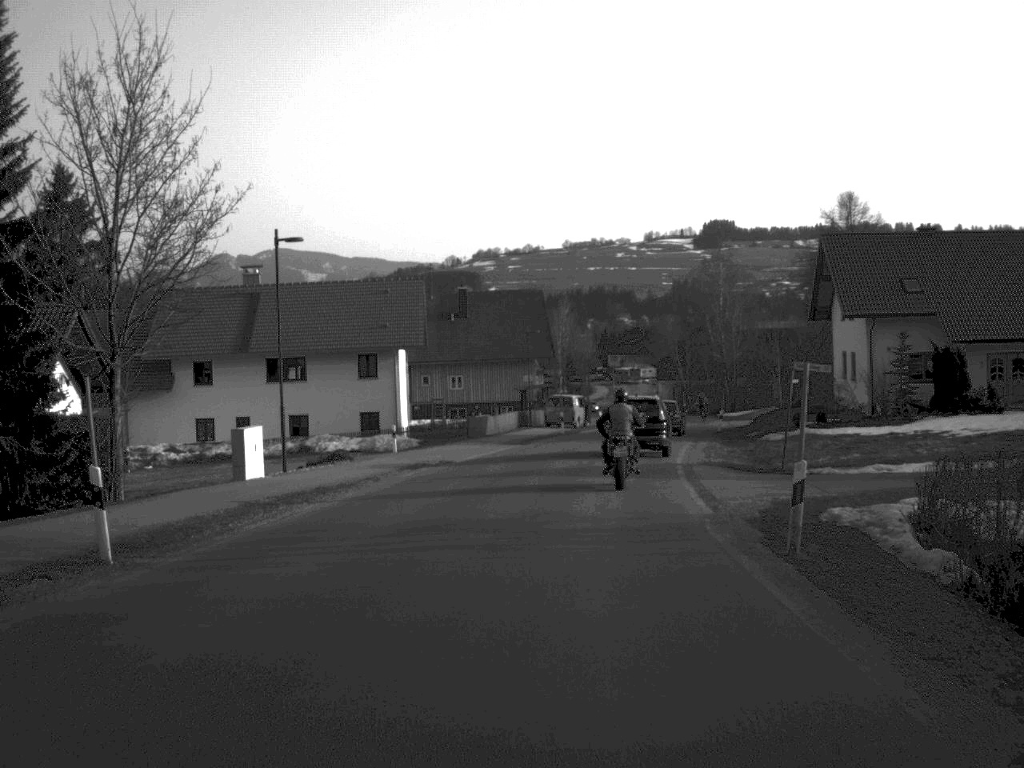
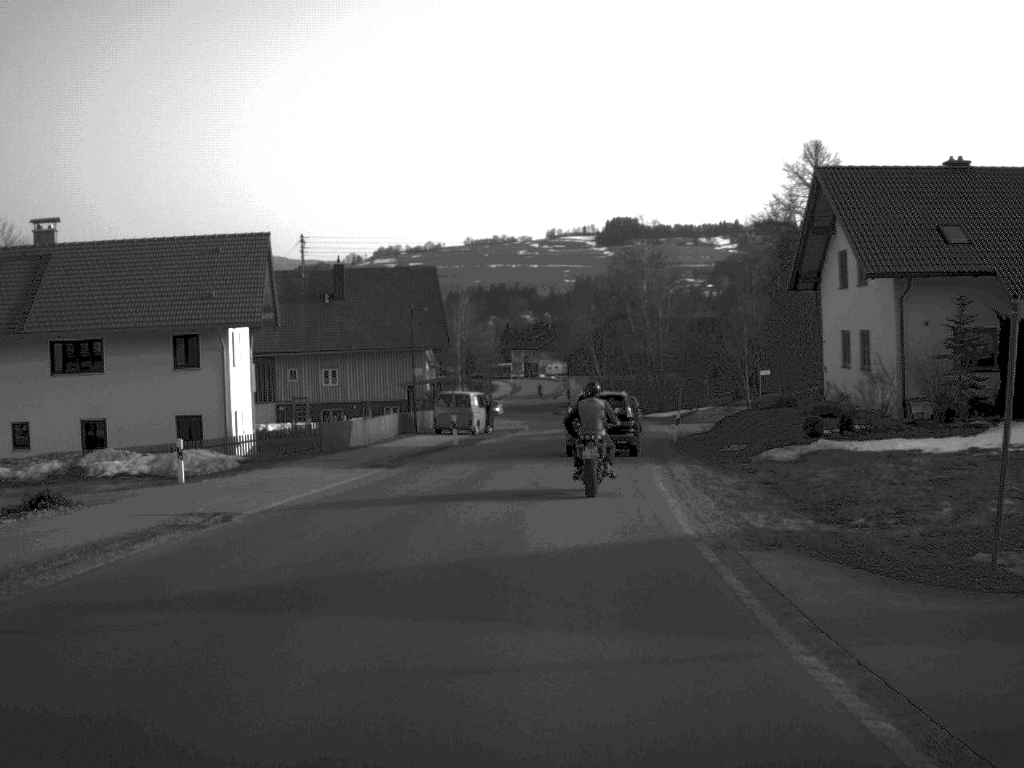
(+0.7, +17.0) m; +4°
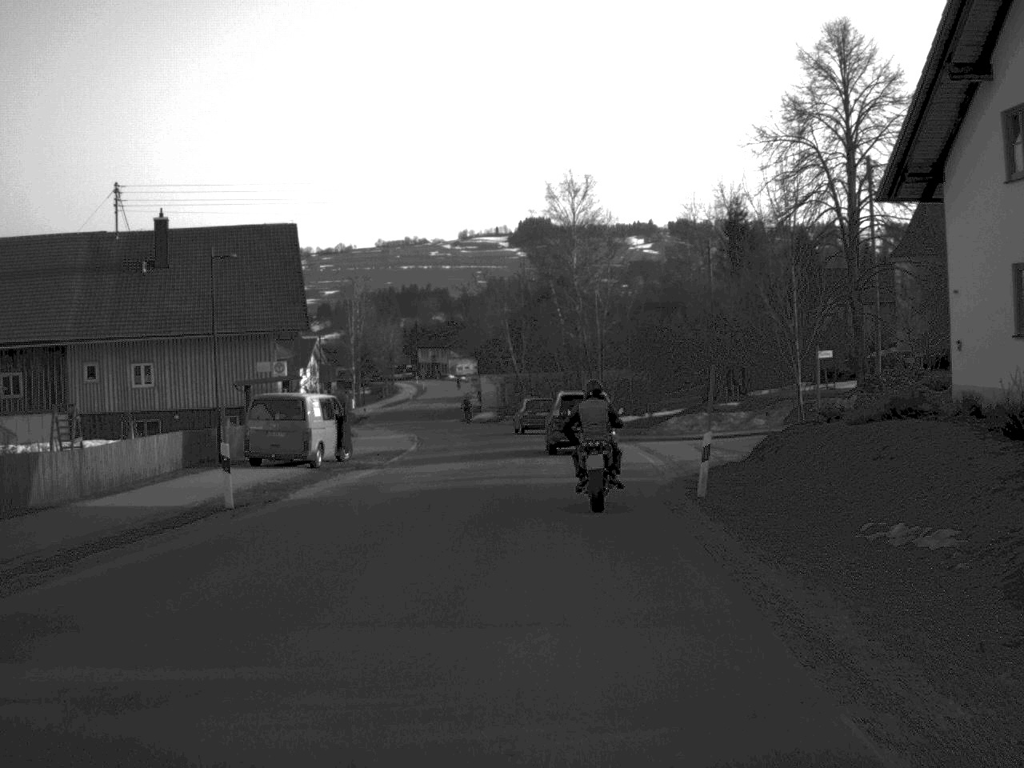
(+0.8, +22.9) m; +4°
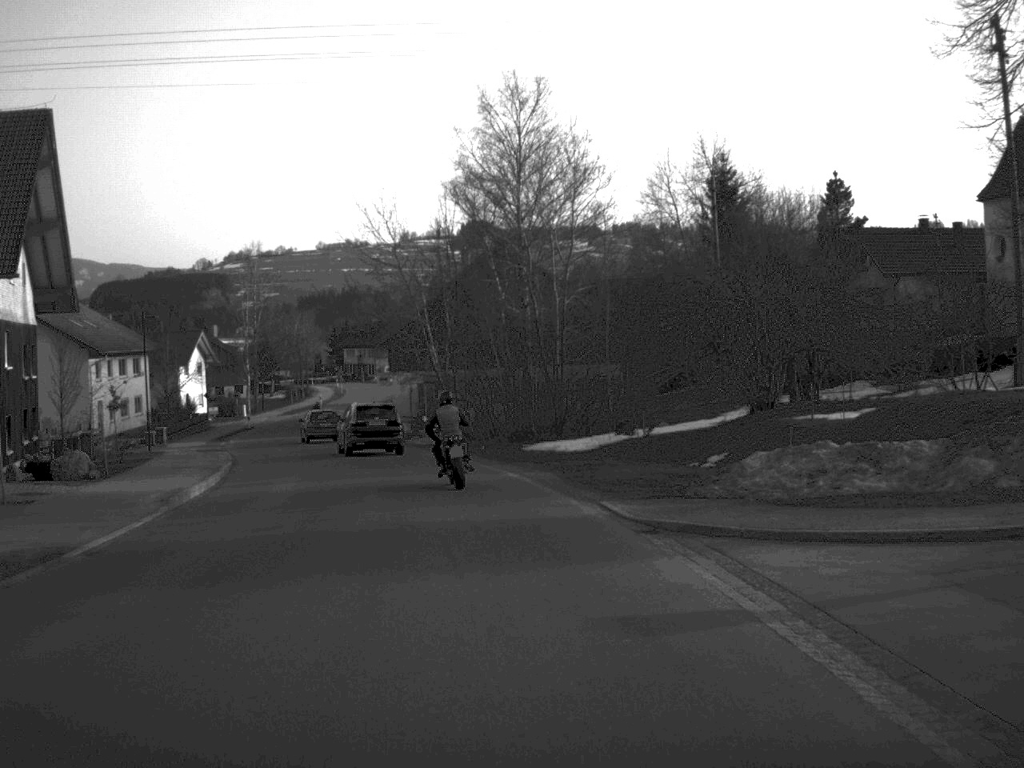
(+0.8, +26.9) m; +3°
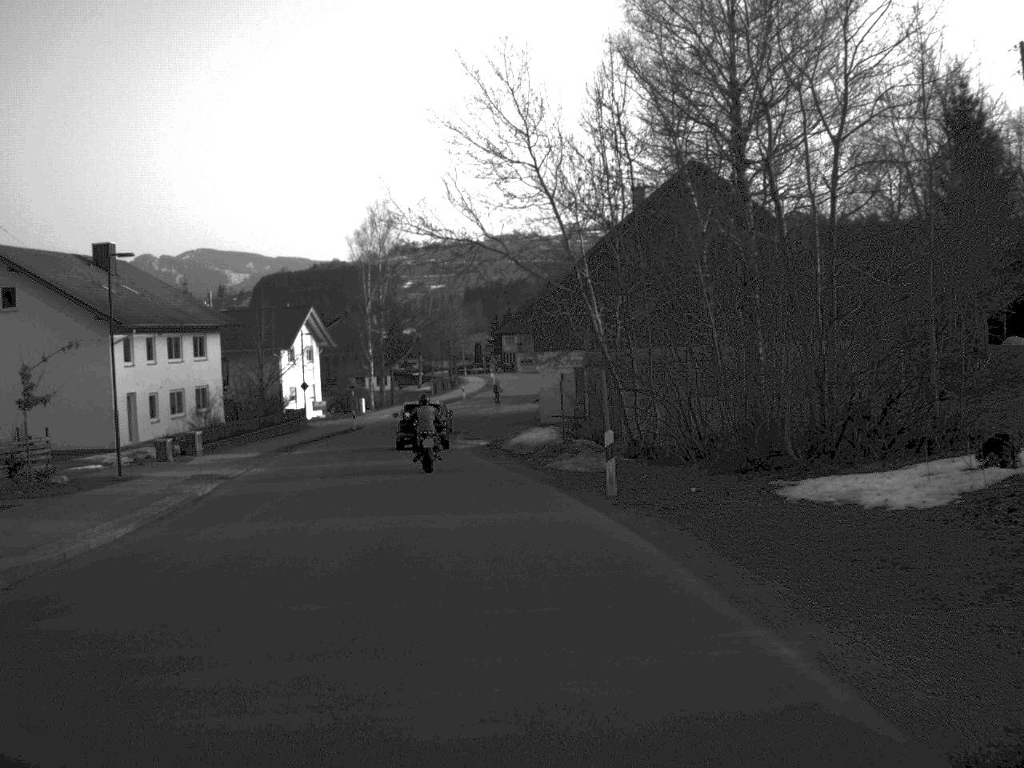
(-1.3, +22.9) m; -8°
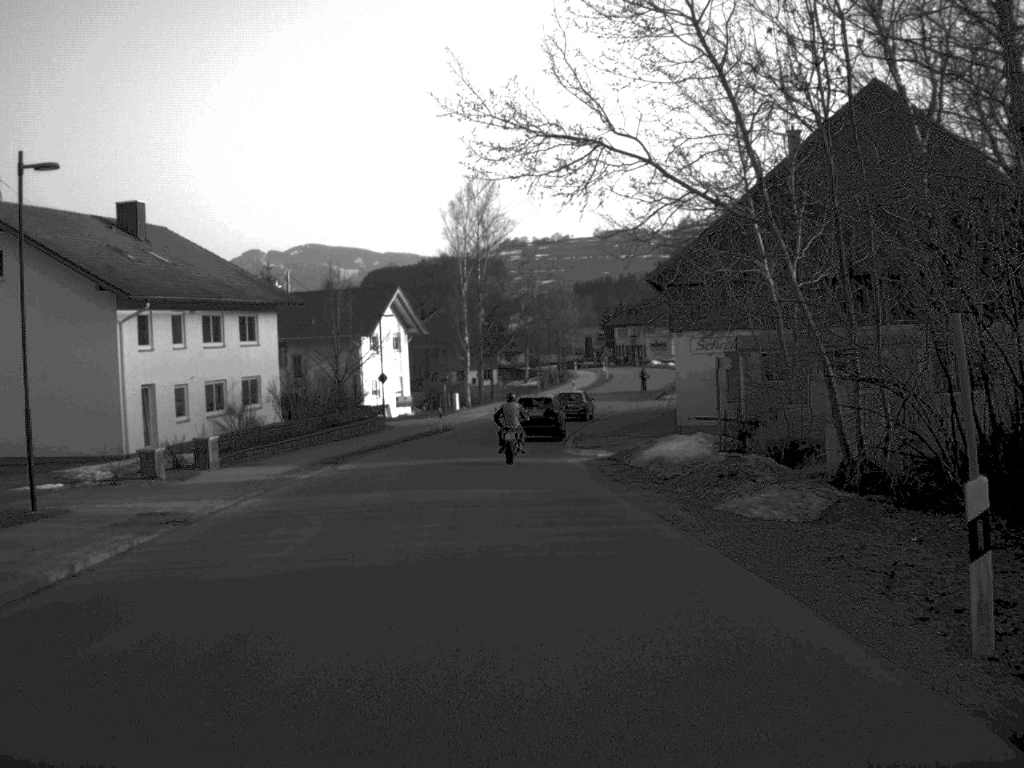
(-0.6, +12.7) m; -5°
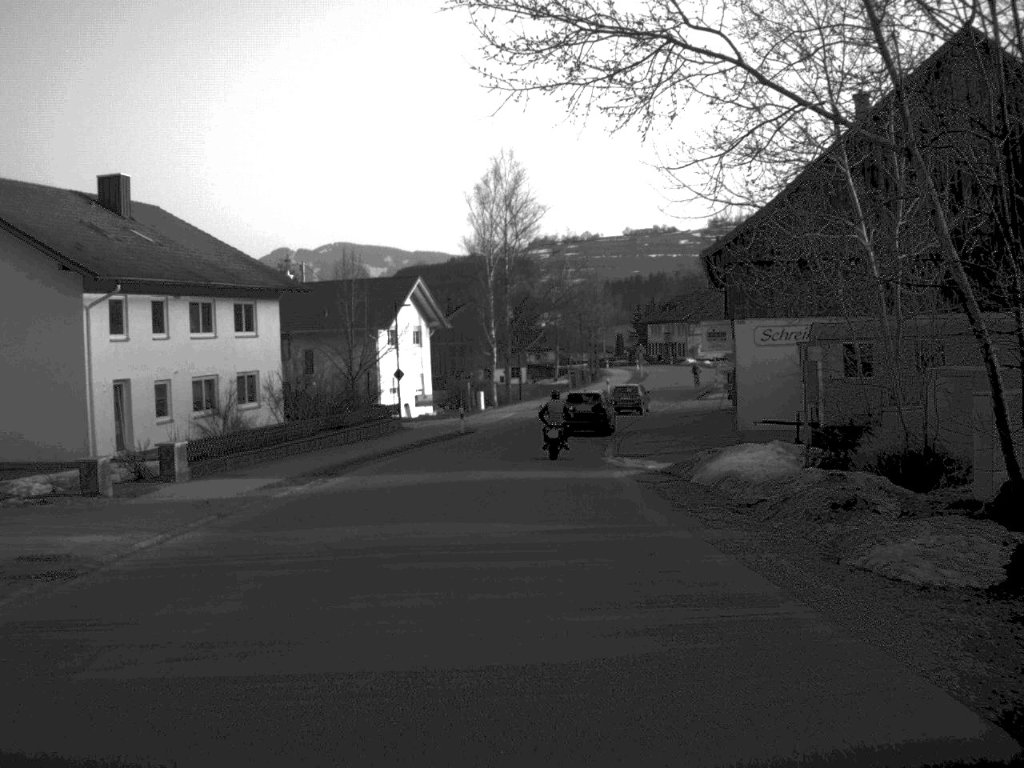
(-0.1, +6.2) m; -1°
